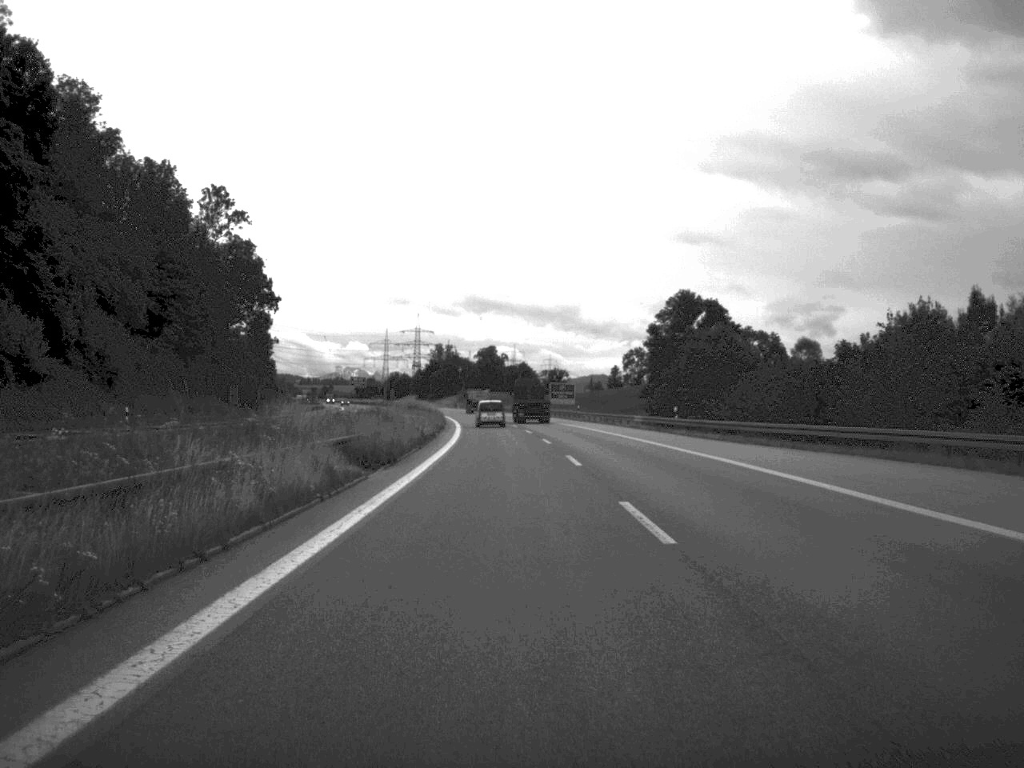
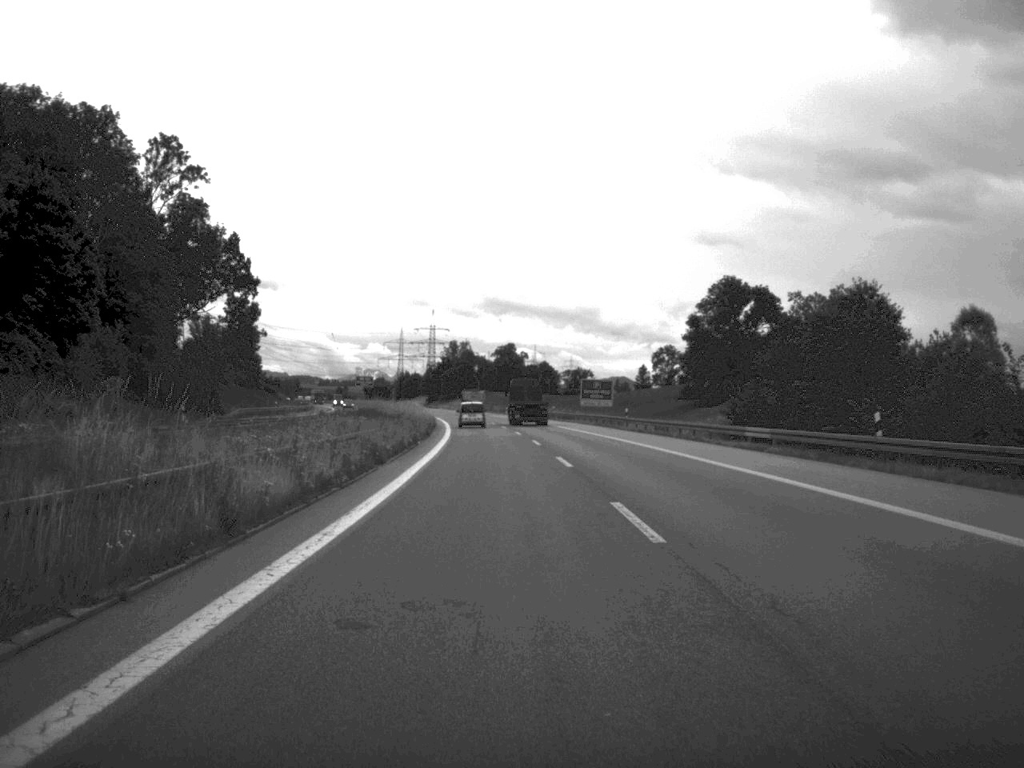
(-0.3, +34.9) m; -1°
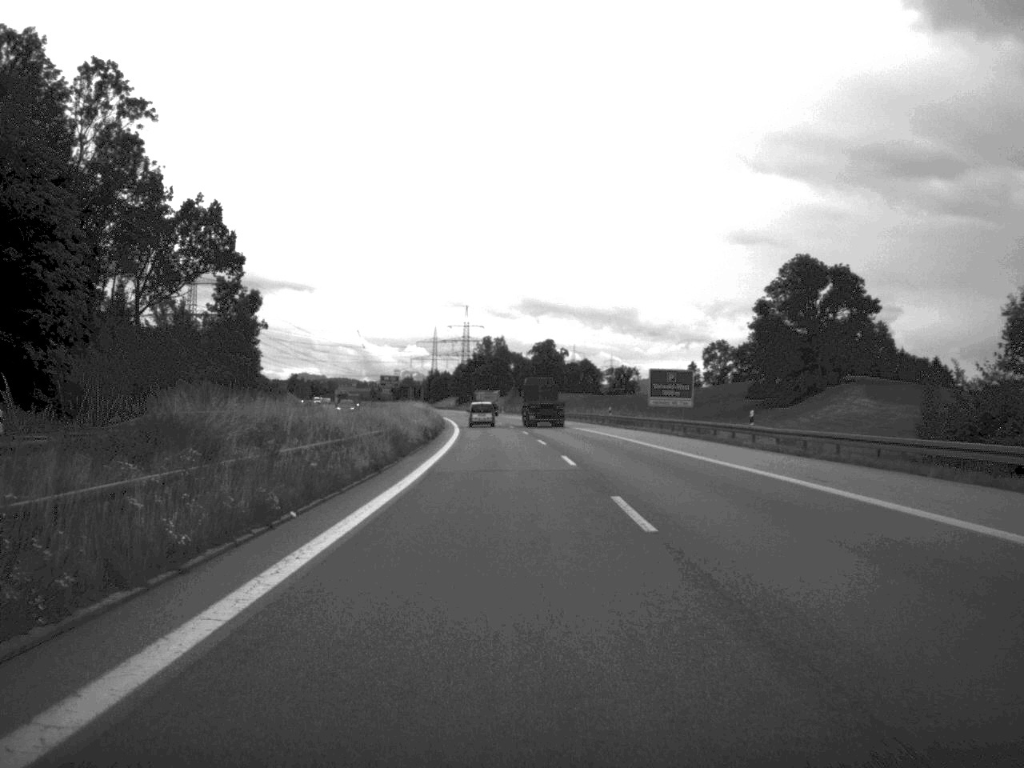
(-0.5, +34.3) m; -2°
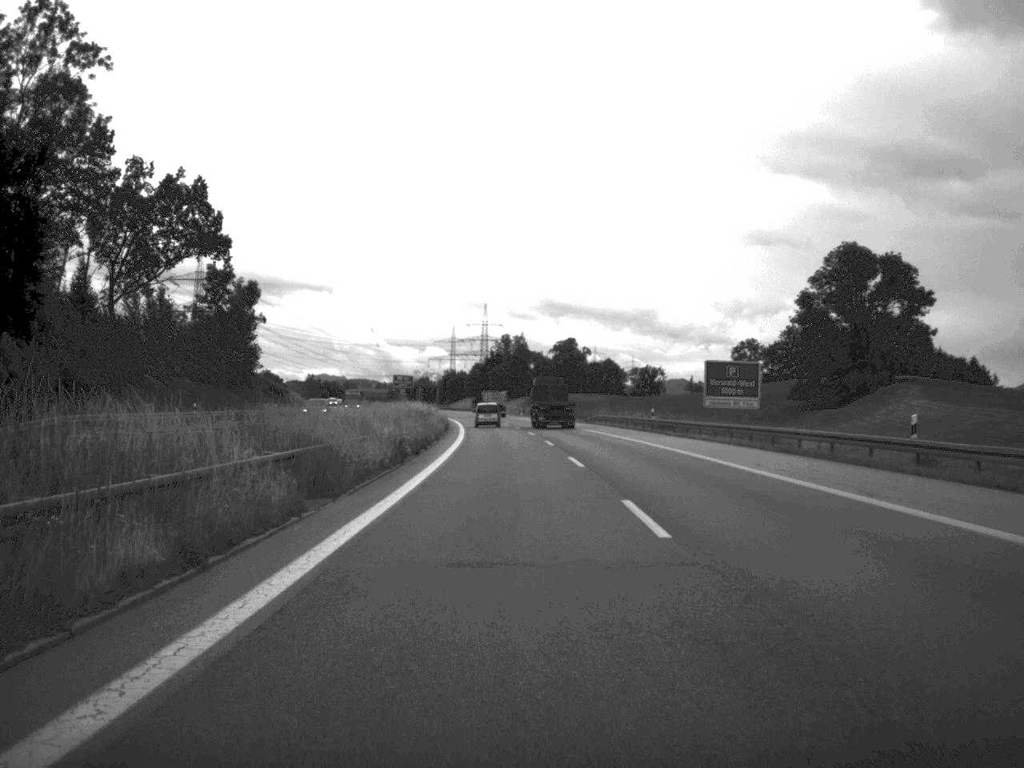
(-0.1, +18.1) m; -1°
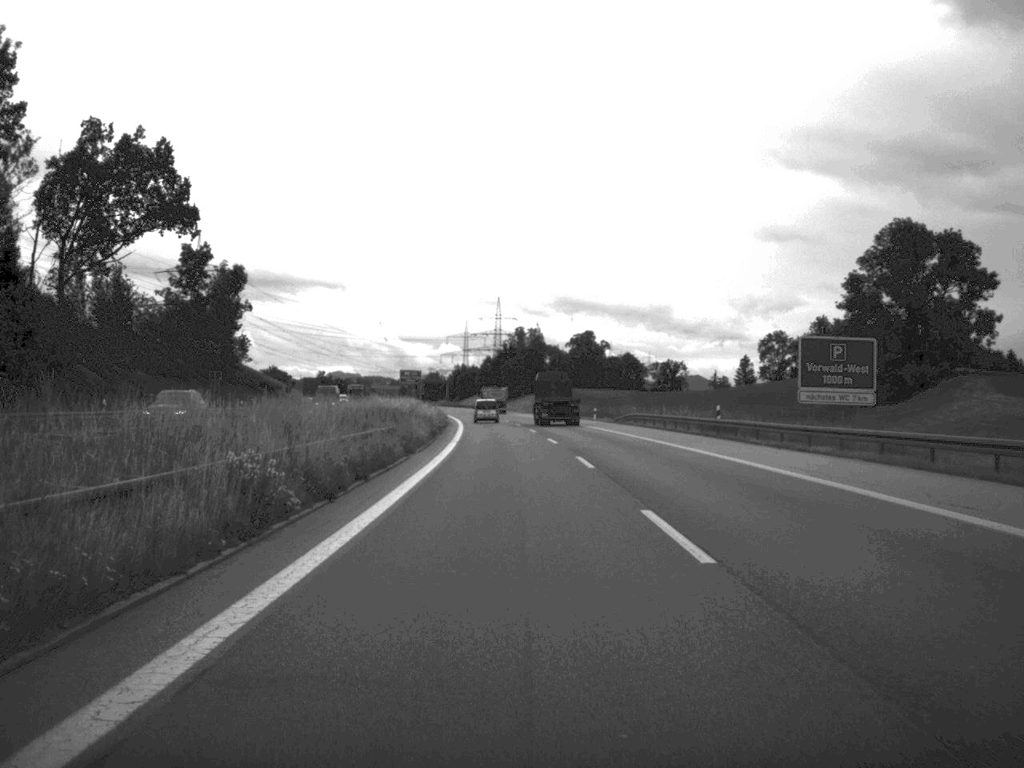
(-0.1, +20.7) m; -1°
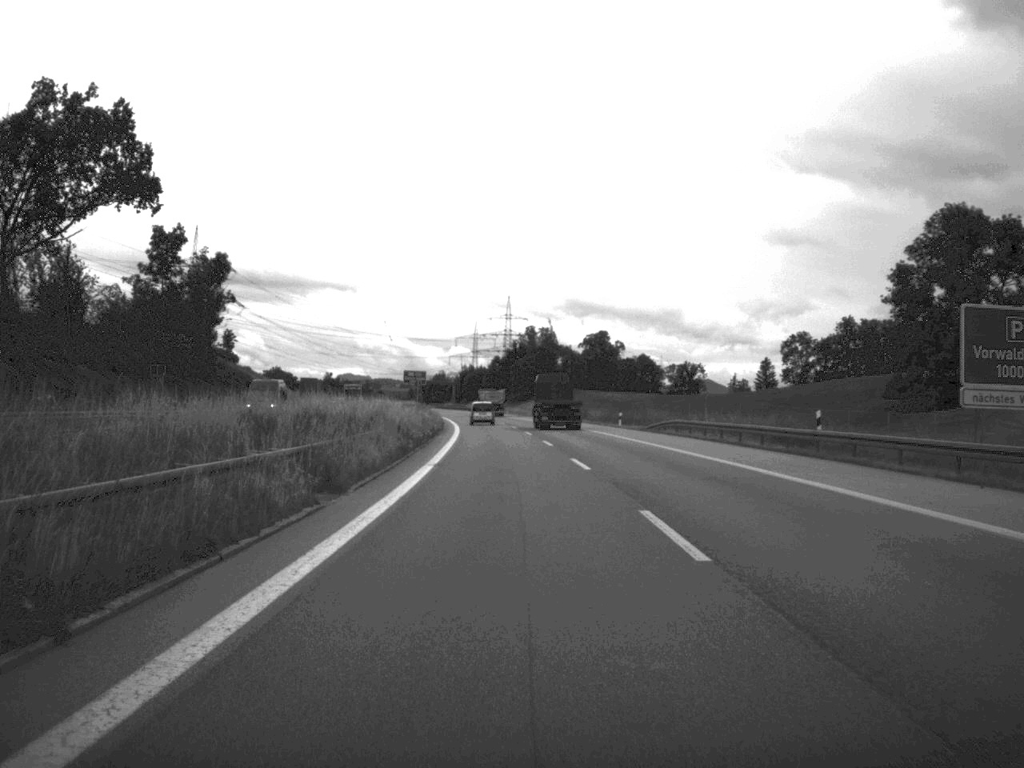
(-0.1, +17.4) m; 0°
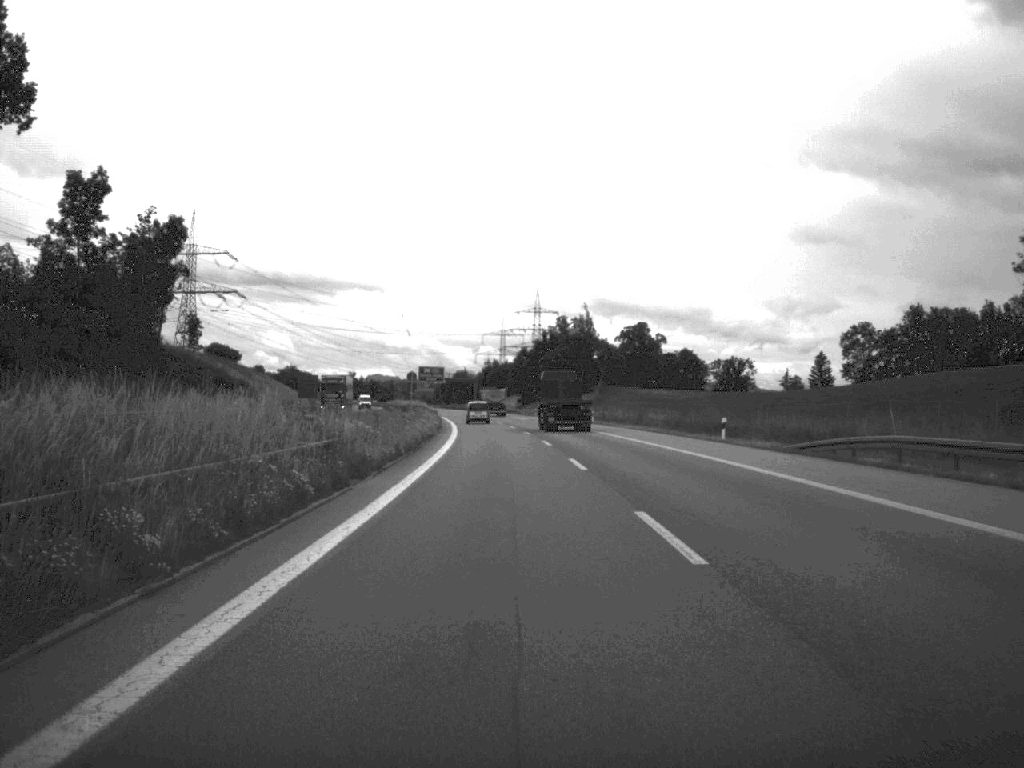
(-0.4, +35.6) m; -1°
